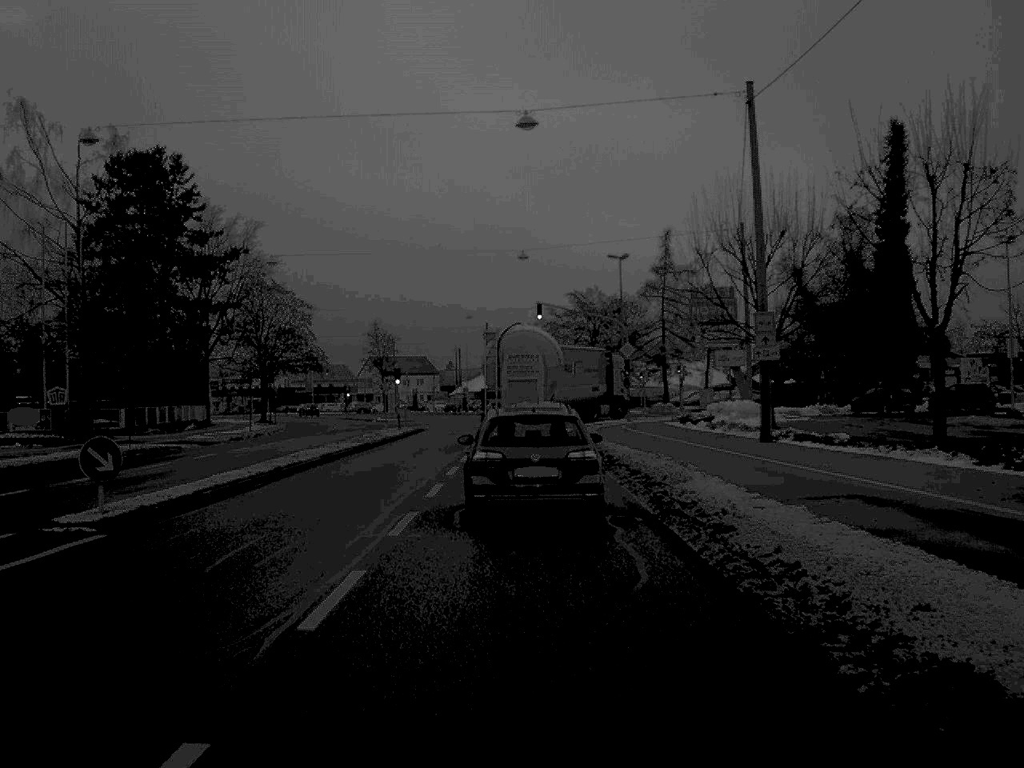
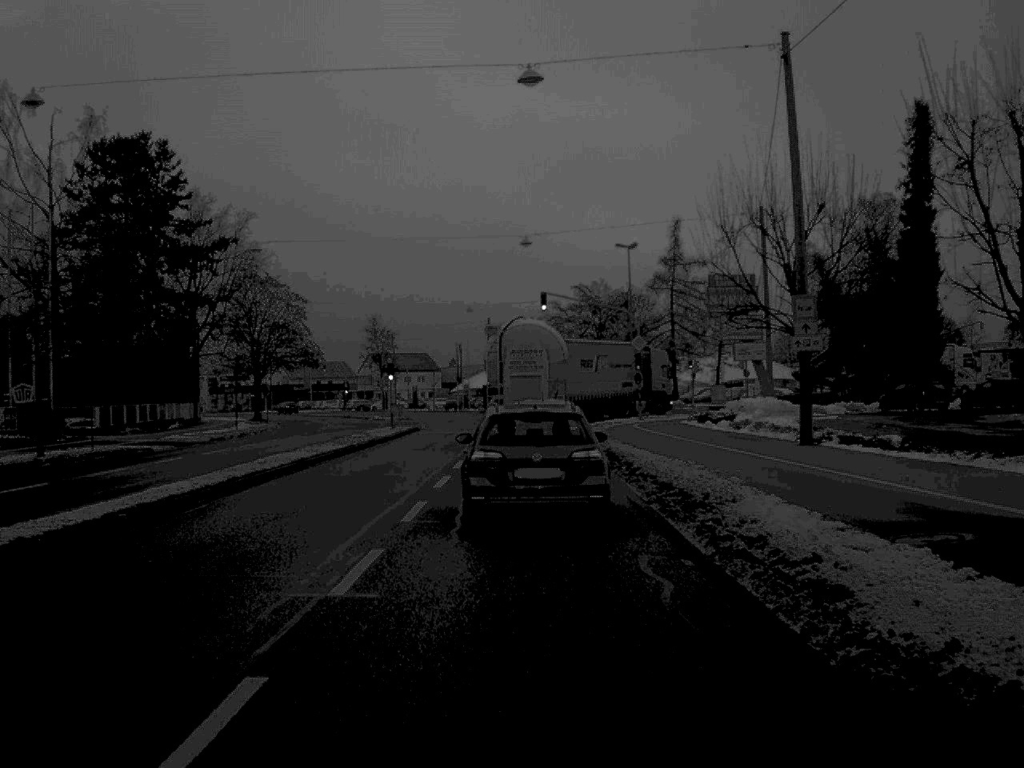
(0.0, +4.6) m; 0°
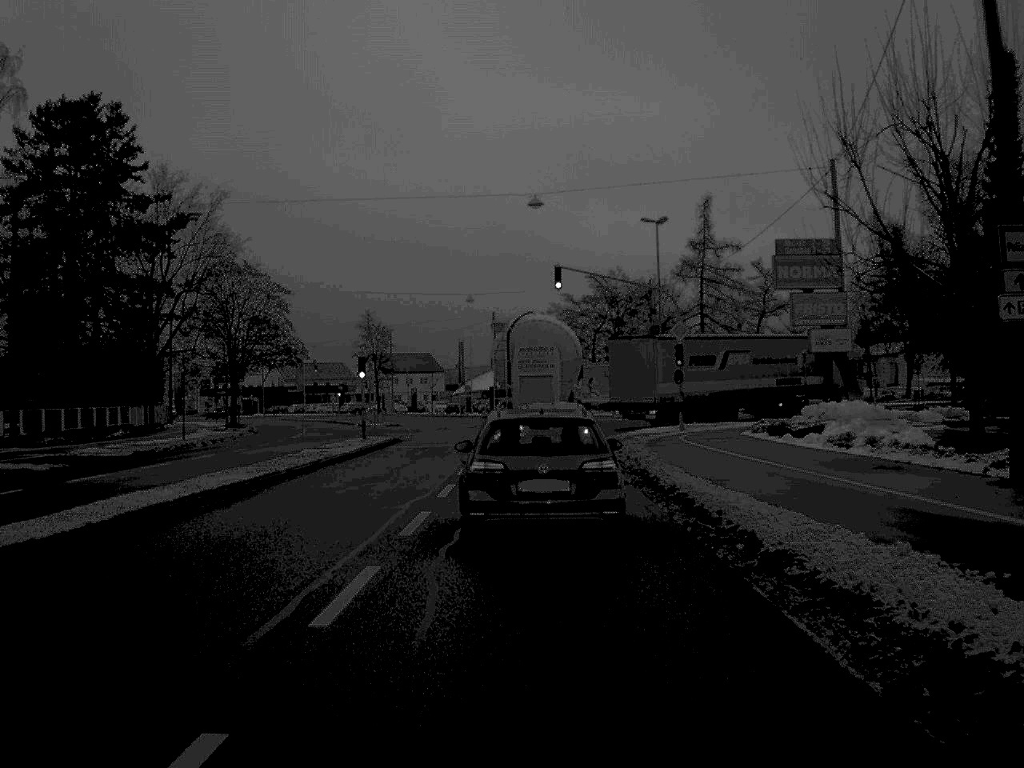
(0.0, +13.0) m; 0°
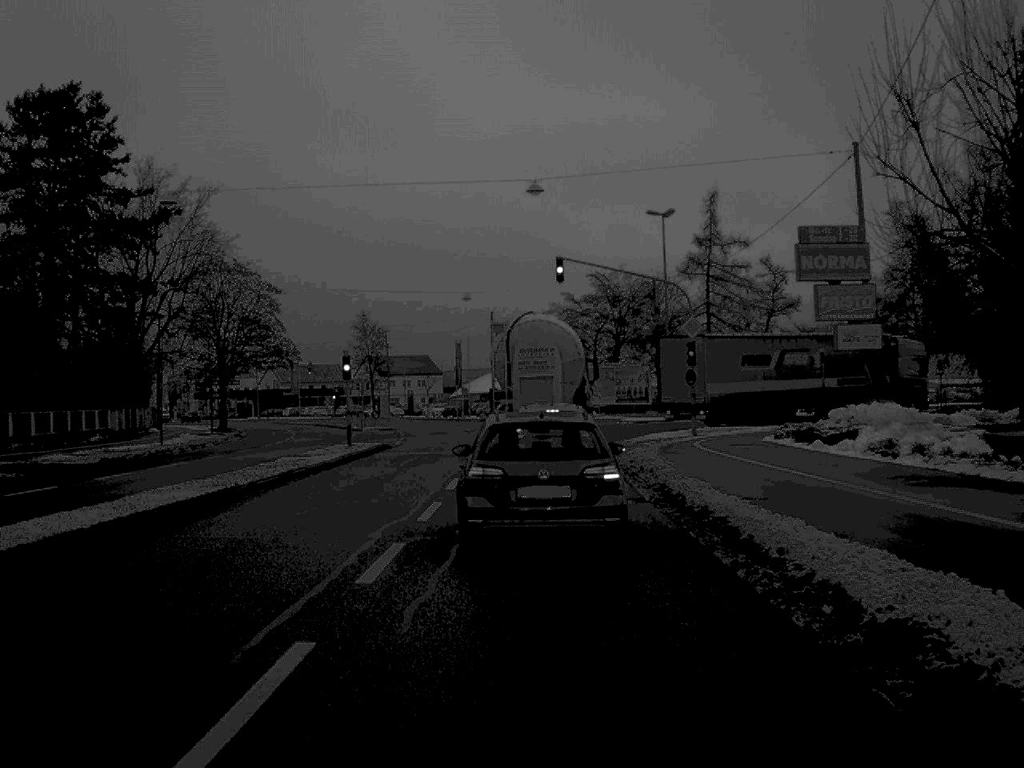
(0.0, +3.6) m; 0°
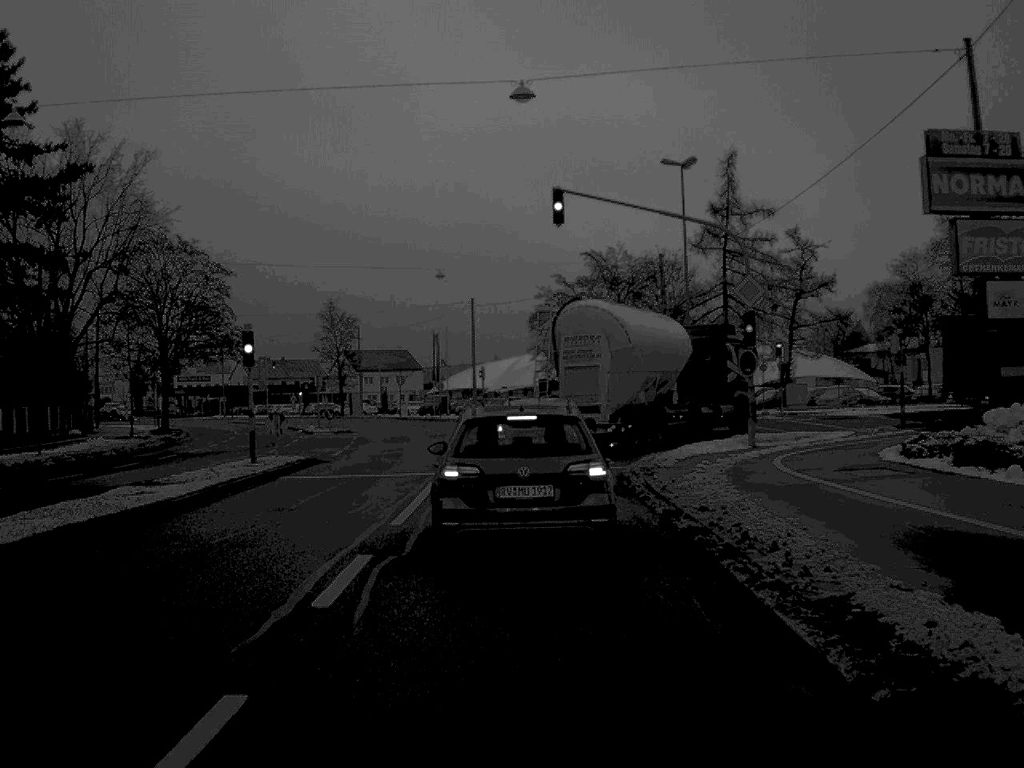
(0.0, +13.3) m; +1°
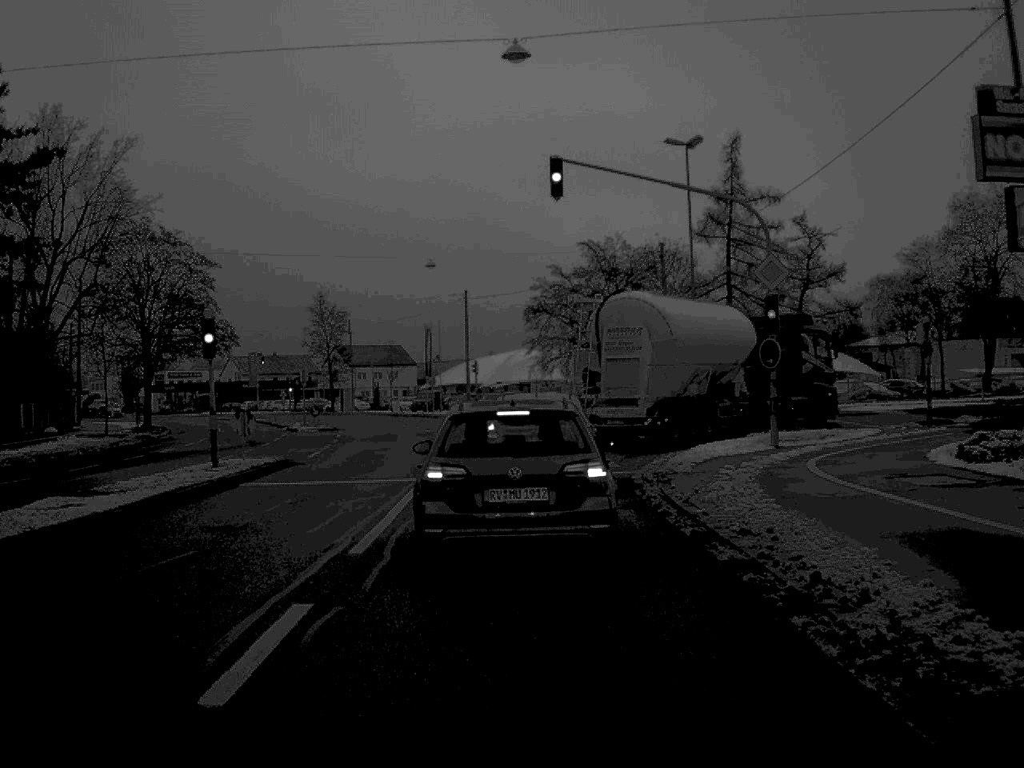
(0.0, +3.3) m; 0°
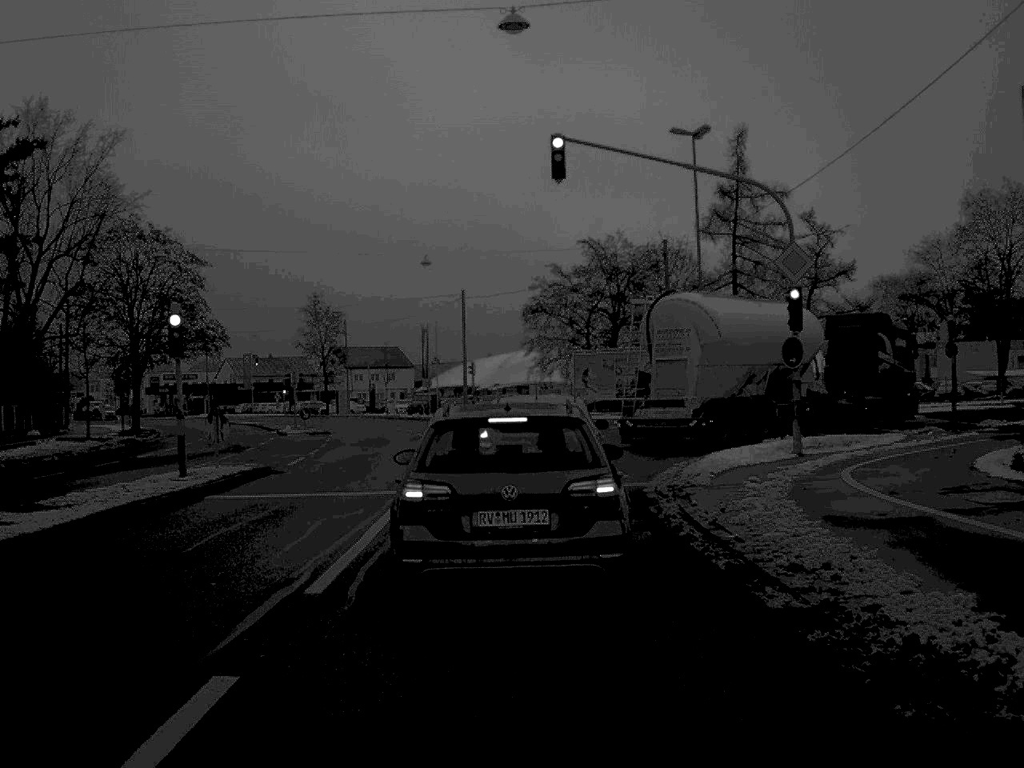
(0.0, +2.4) m; 0°
